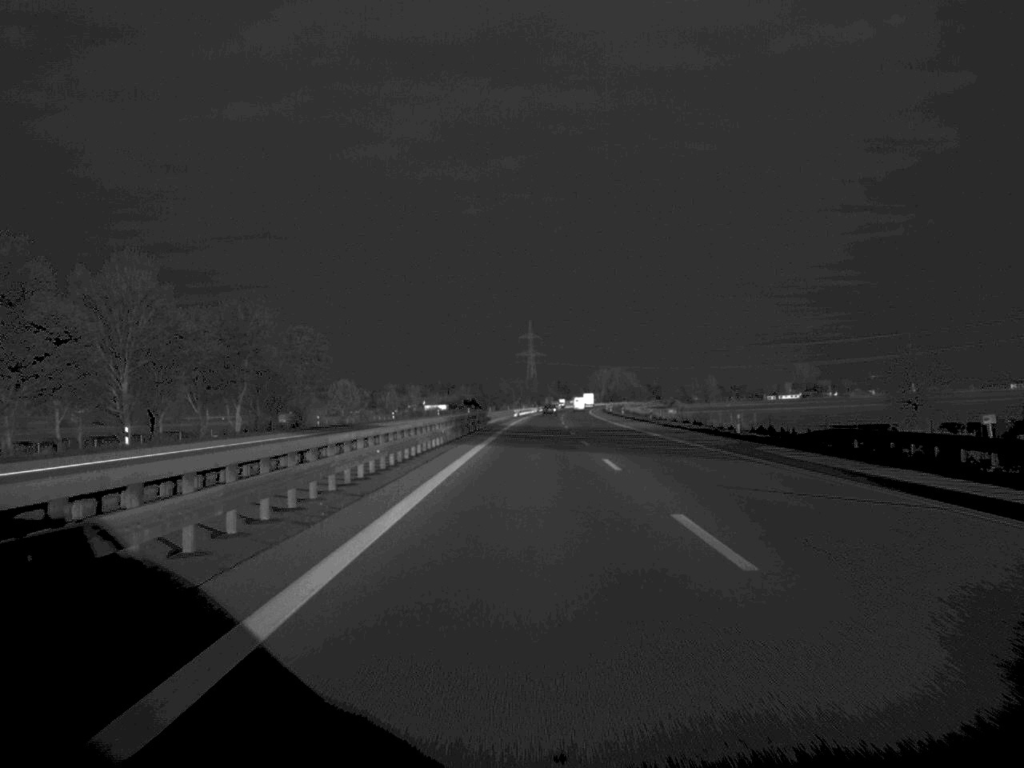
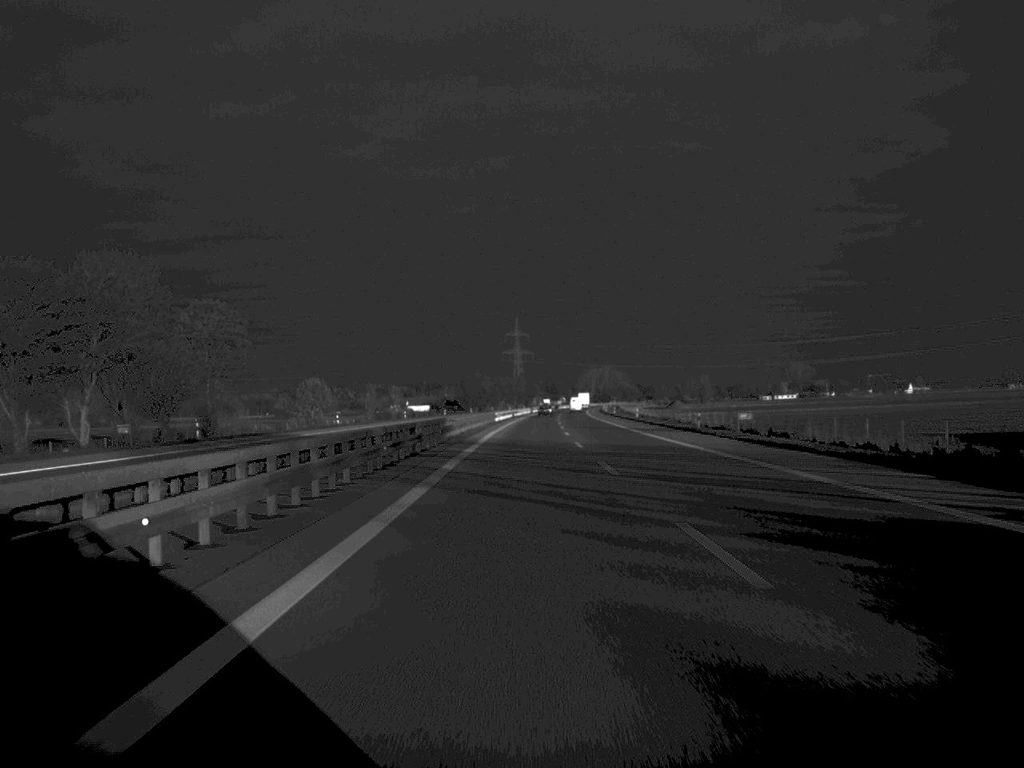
(+0.2, +37.1) m; +1°
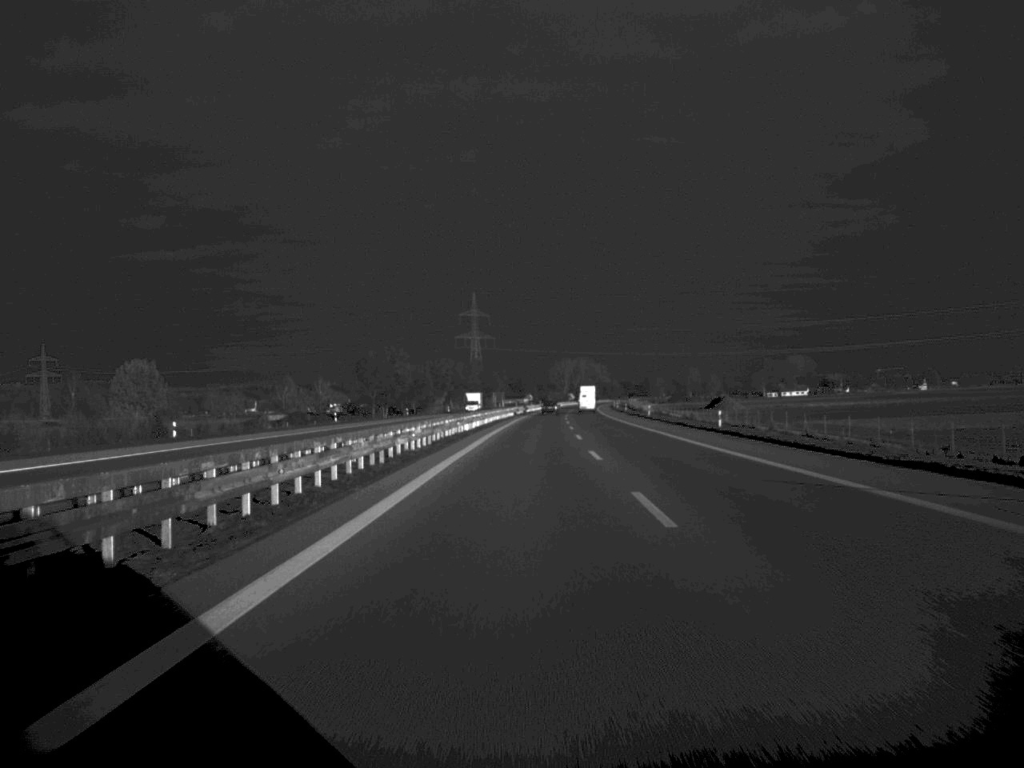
(+2.3, +155.1) m; +2°
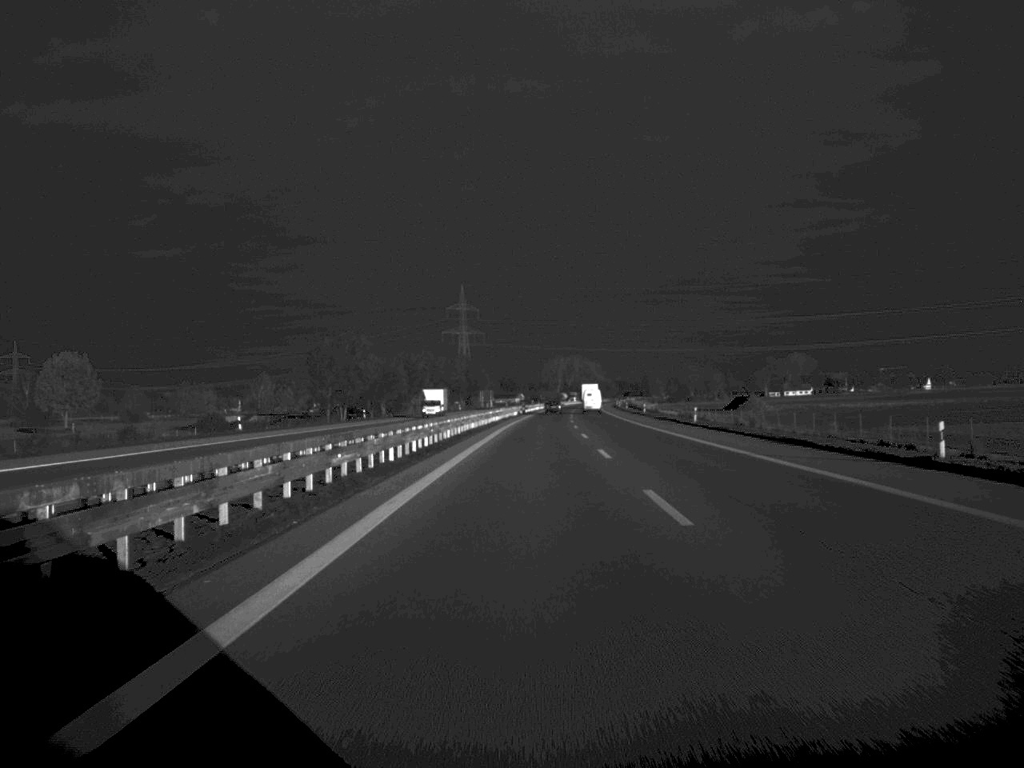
(+0.1, +36.1) m; 0°
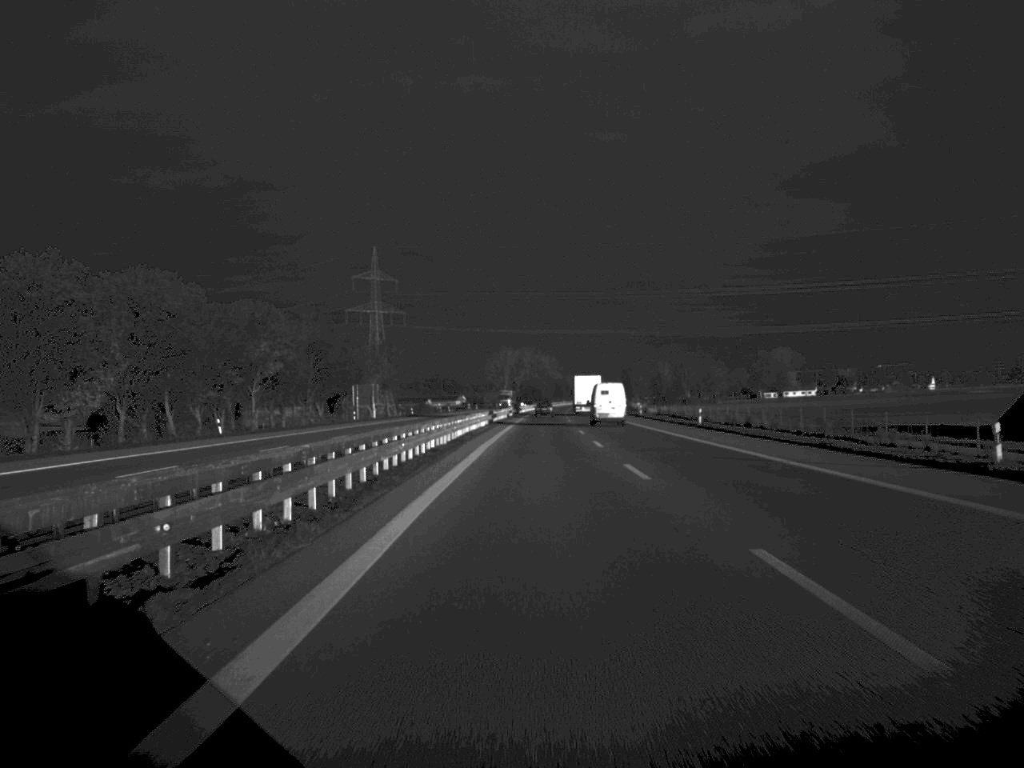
(+3.1, +150.7) m; +2°
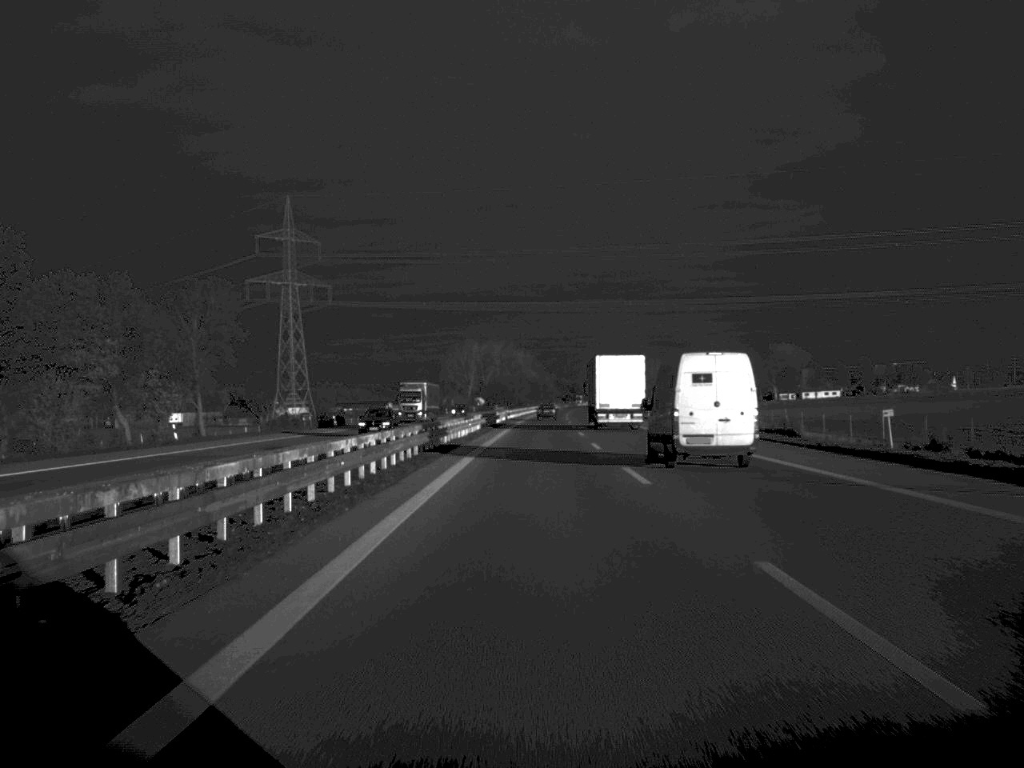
(+1.3, +108.2) m; +1°
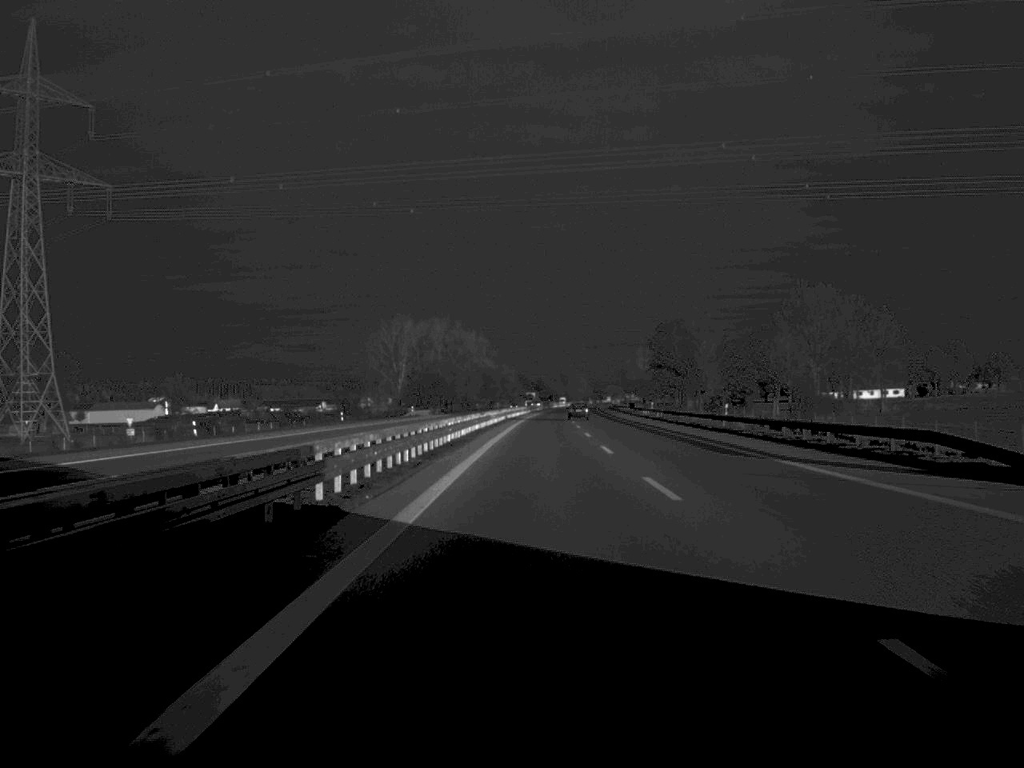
(+2.3, +146.7) m; +2°
